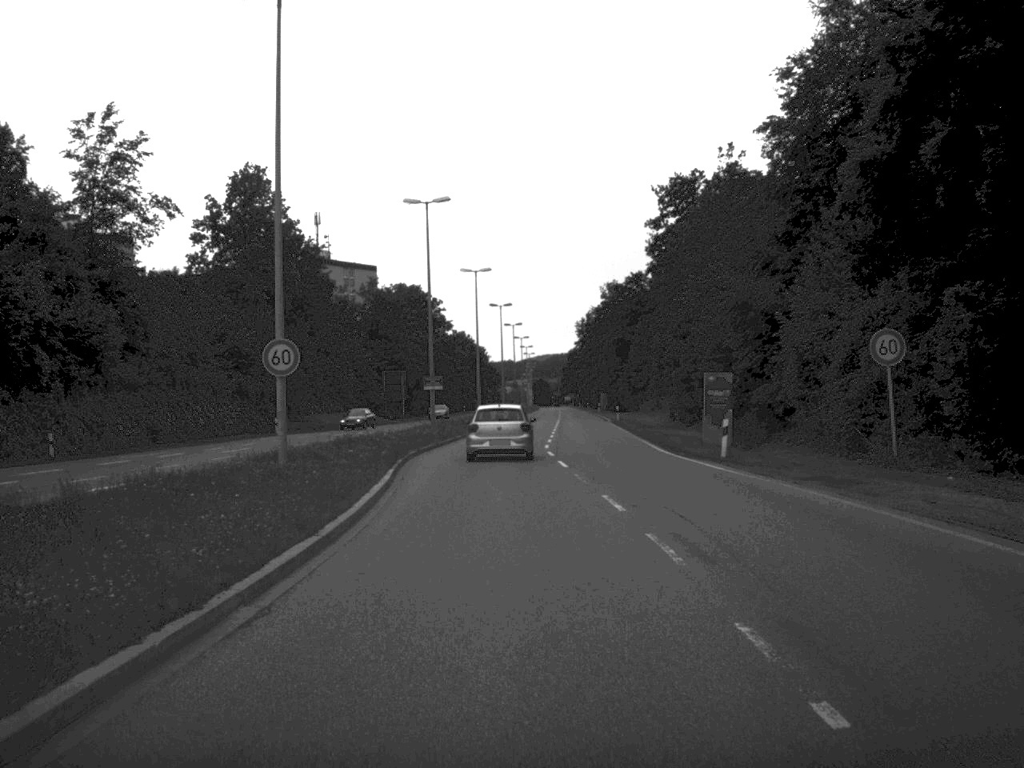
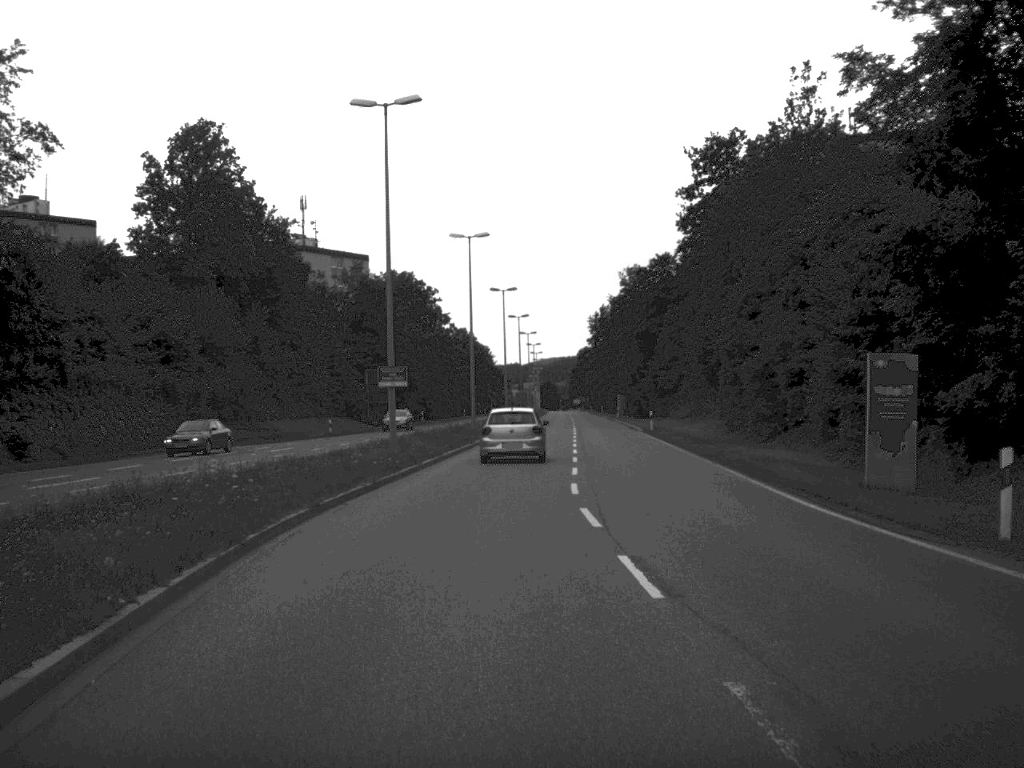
(-0.1, +19.2) m; 0°
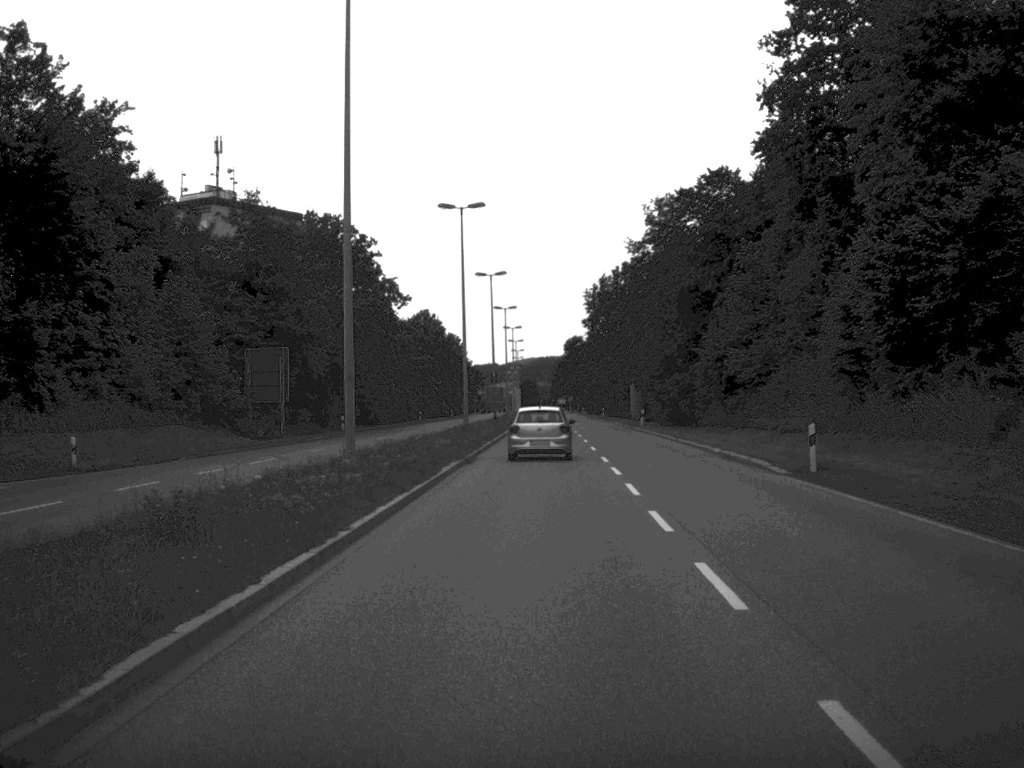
(+0.1, +41.5) m; +1°
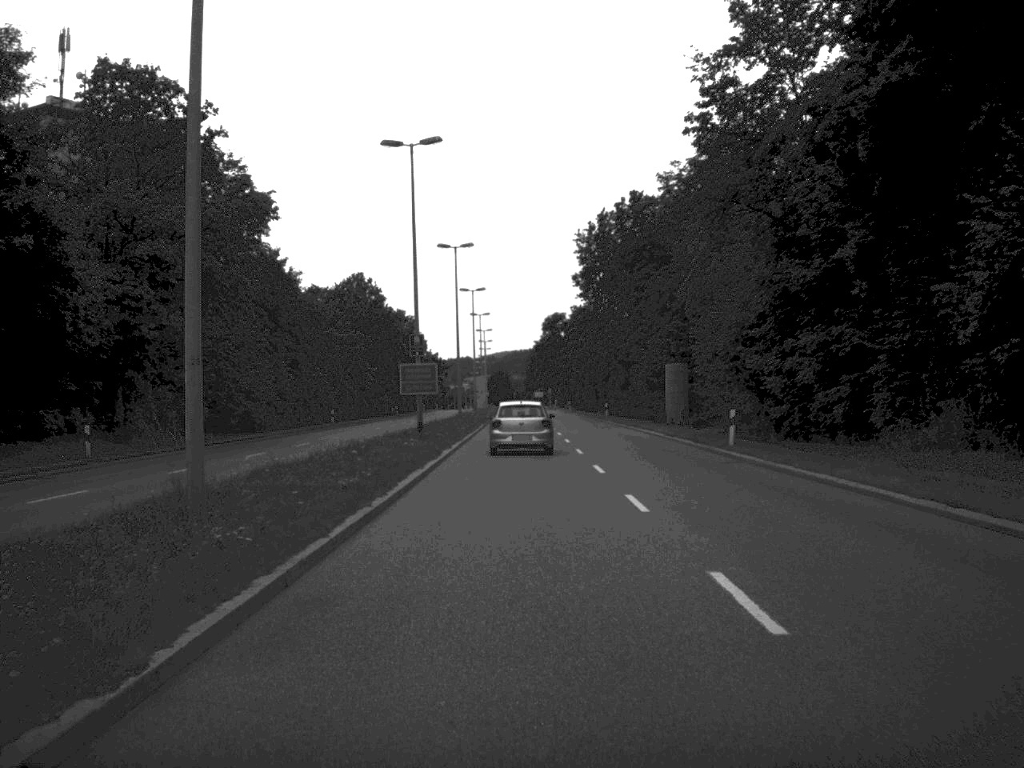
(+0.5, +42.4) m; +1°
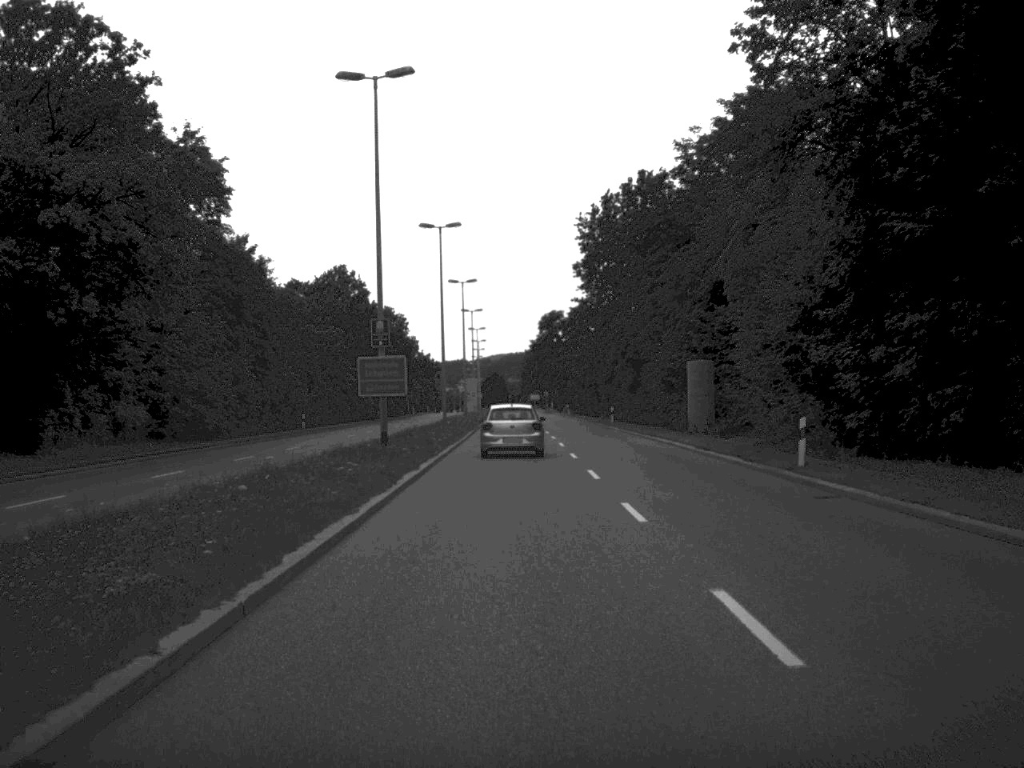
(0.0, +9.6) m; 0°
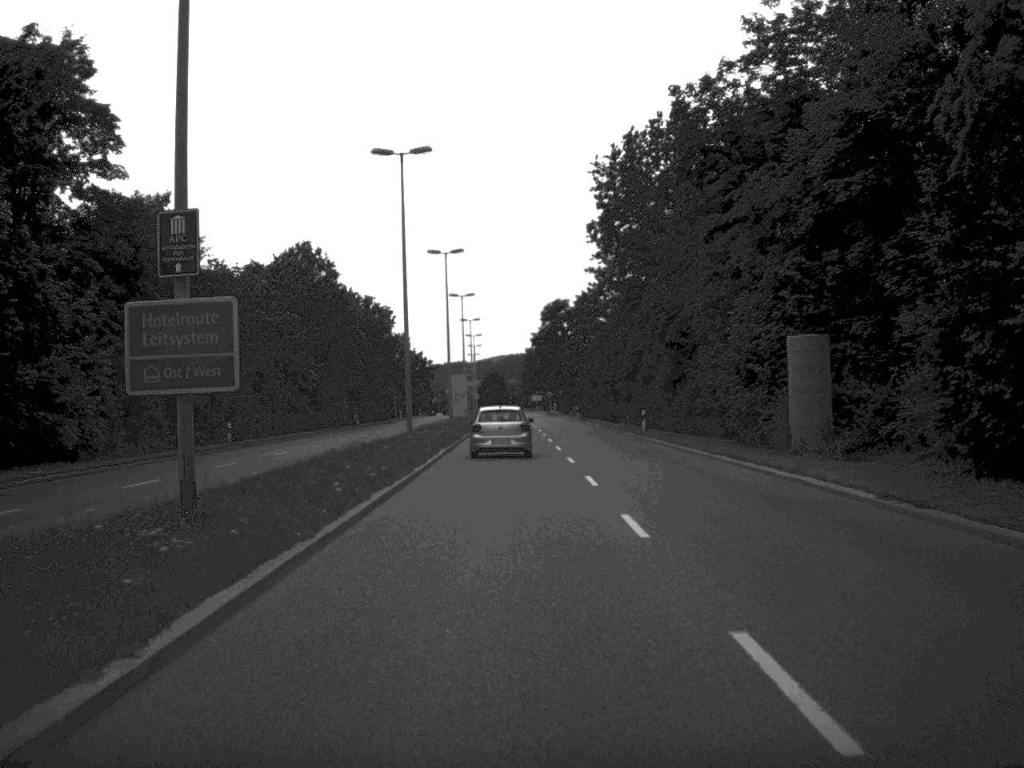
(0.0, +19.4) m; 0°
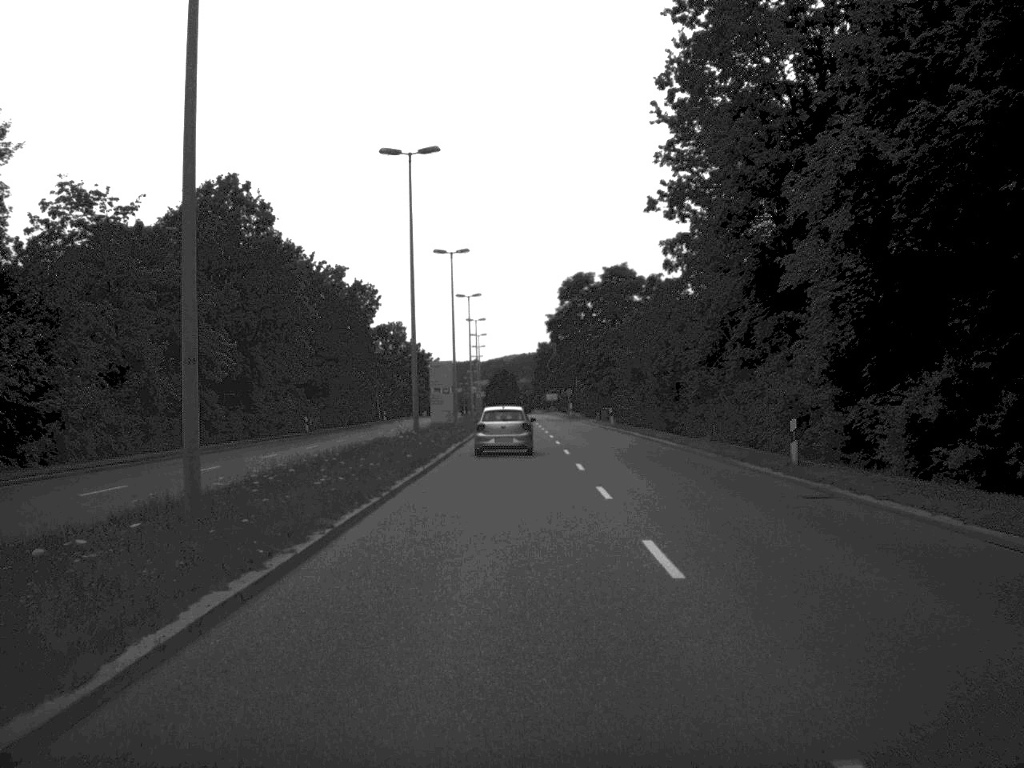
(-0.2, +29.4) m; -1°
